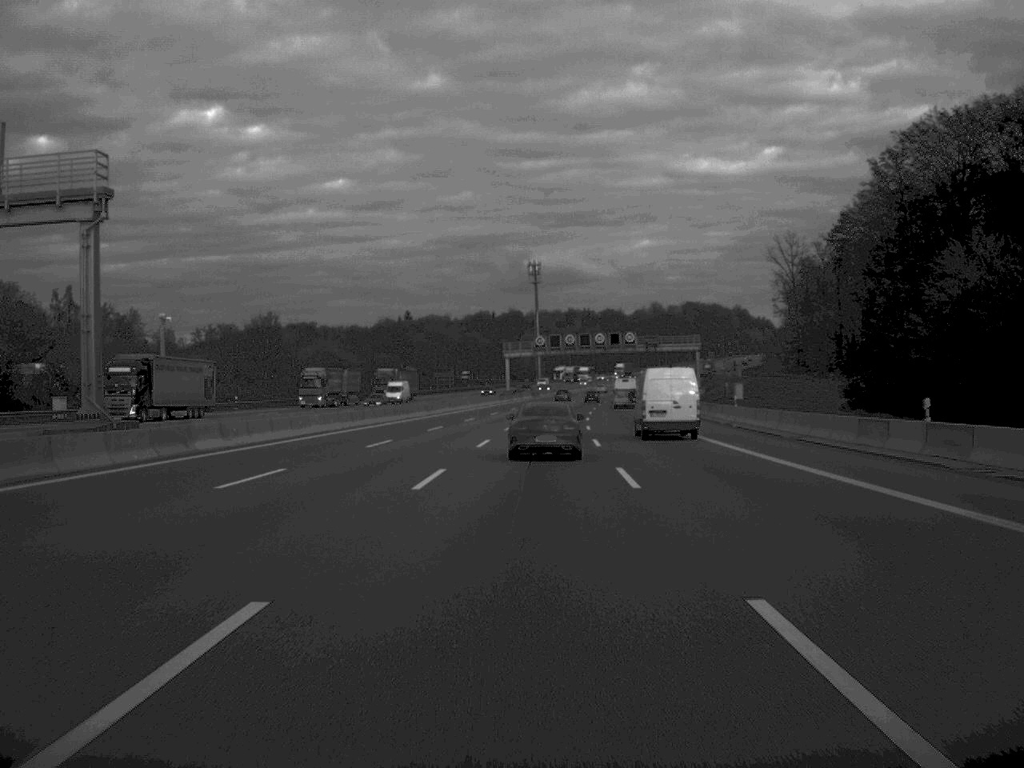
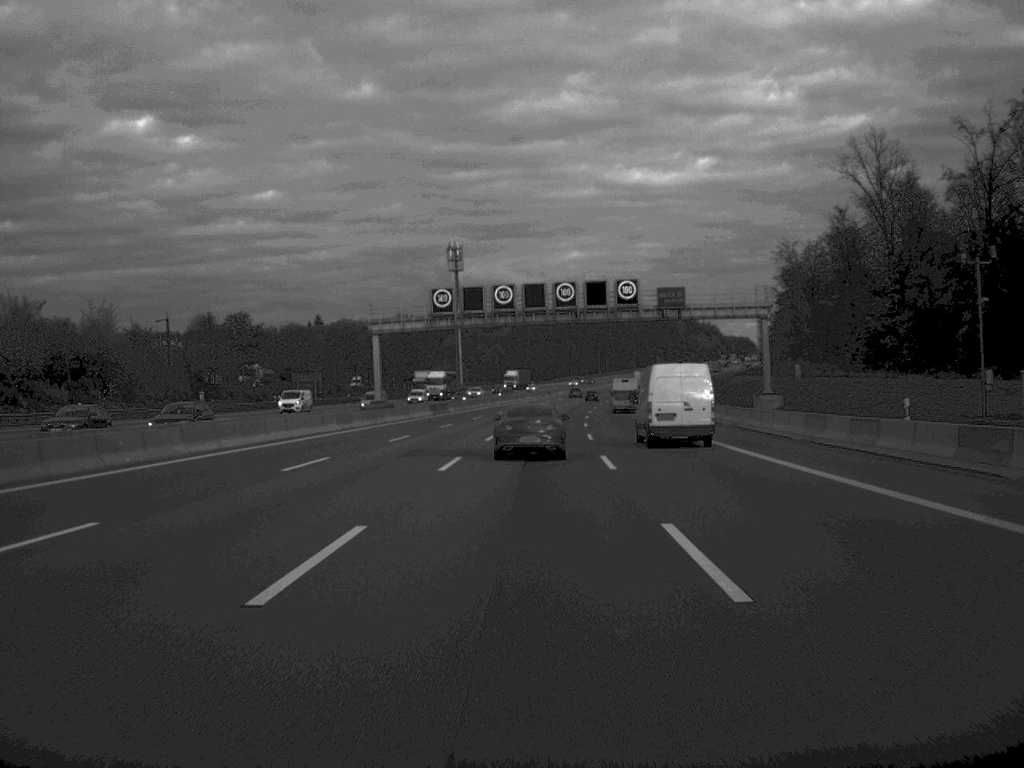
(+2.4, +83.3) m; +3°
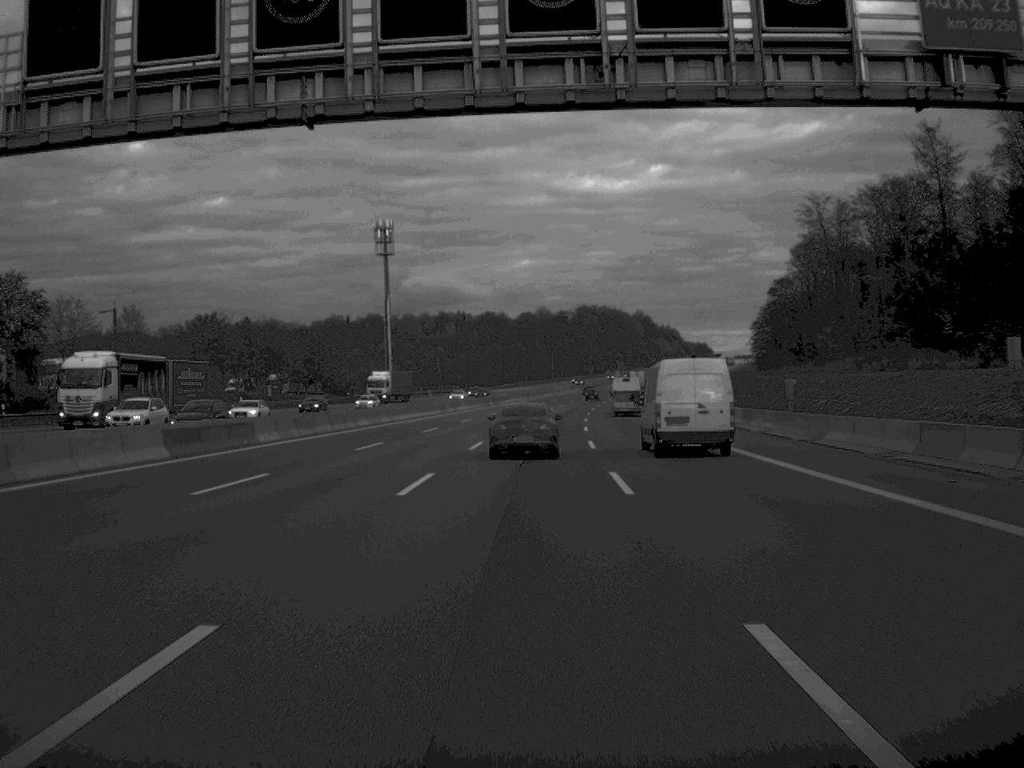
(+1.2, +60.6) m; +2°
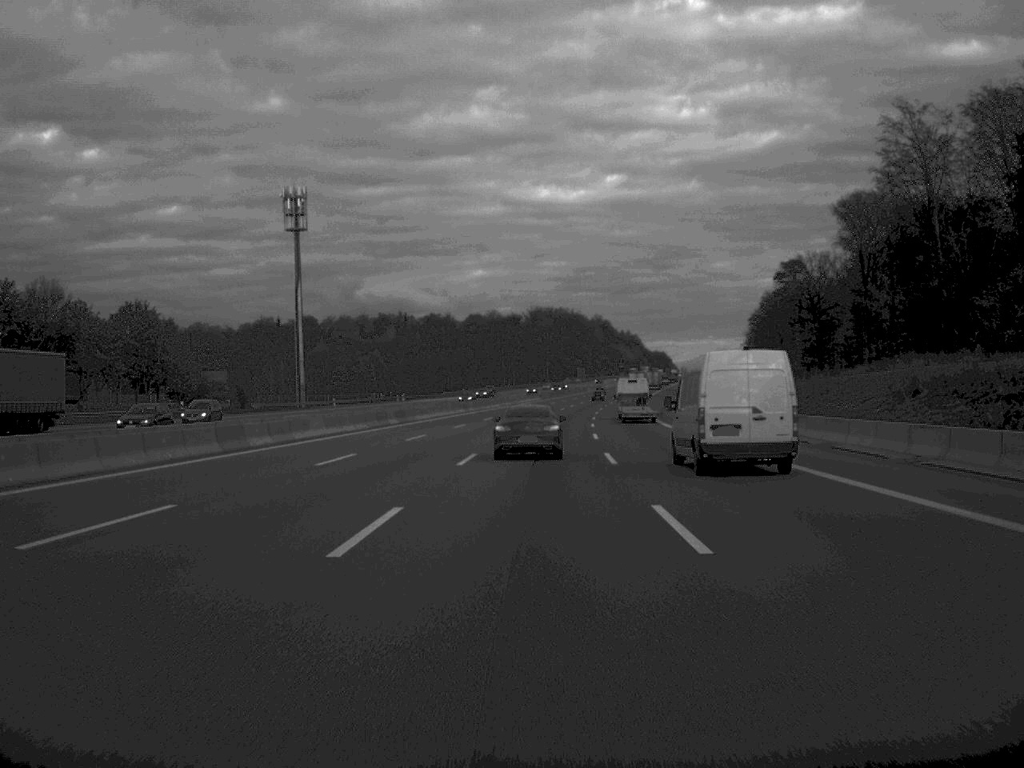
(+1.1, +61.6) m; +2°
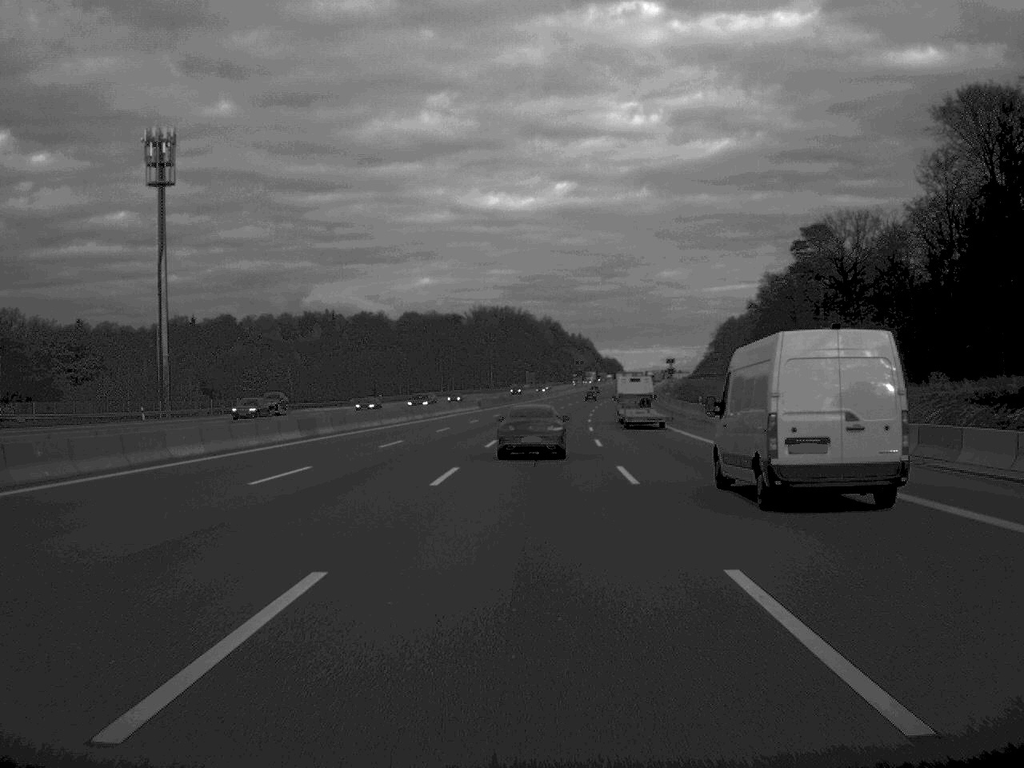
(+1.3, +60.7) m; +2°
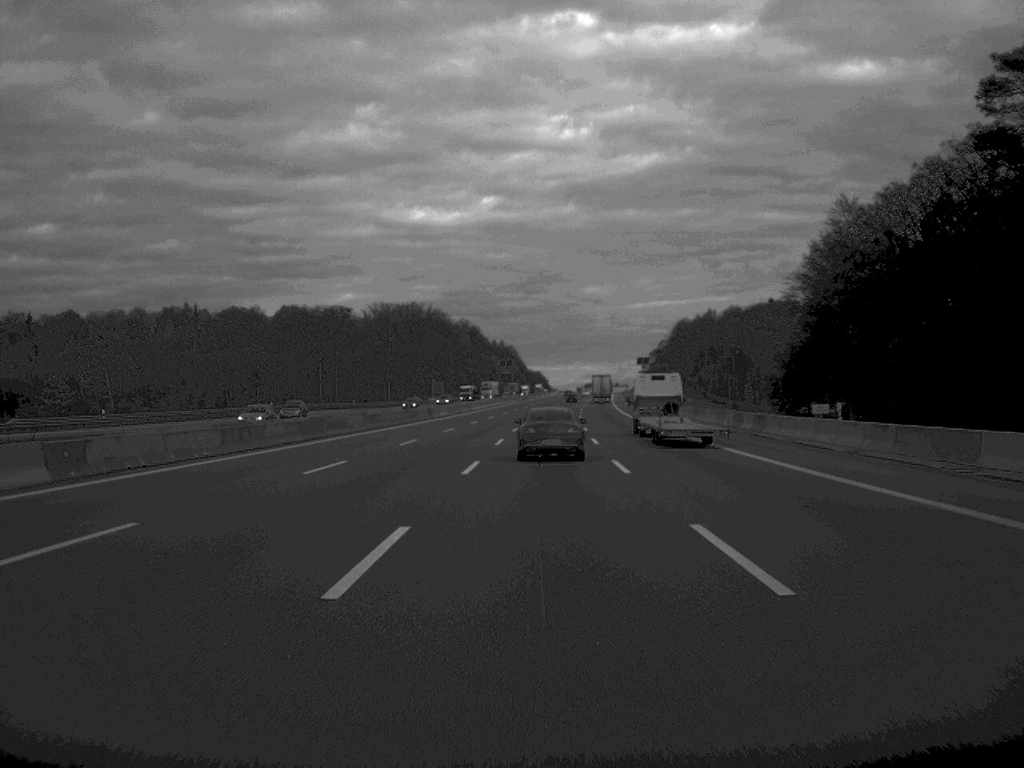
(+3.2, +102.9) m; +4°
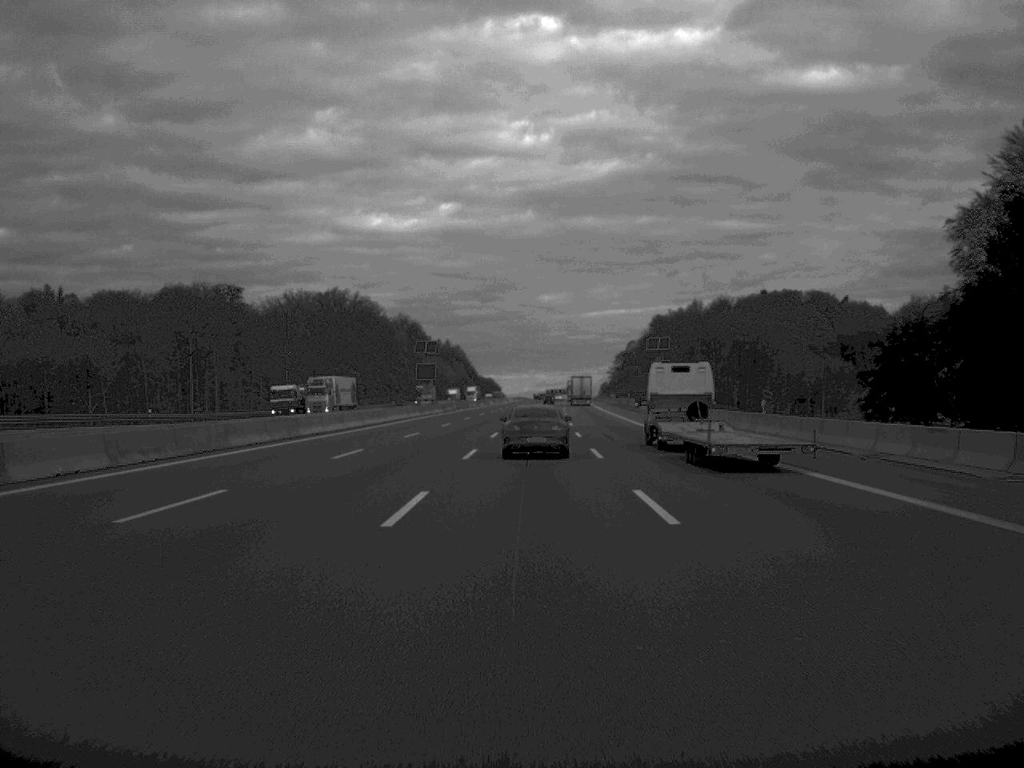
(+1.8, +83.5) m; +2°
